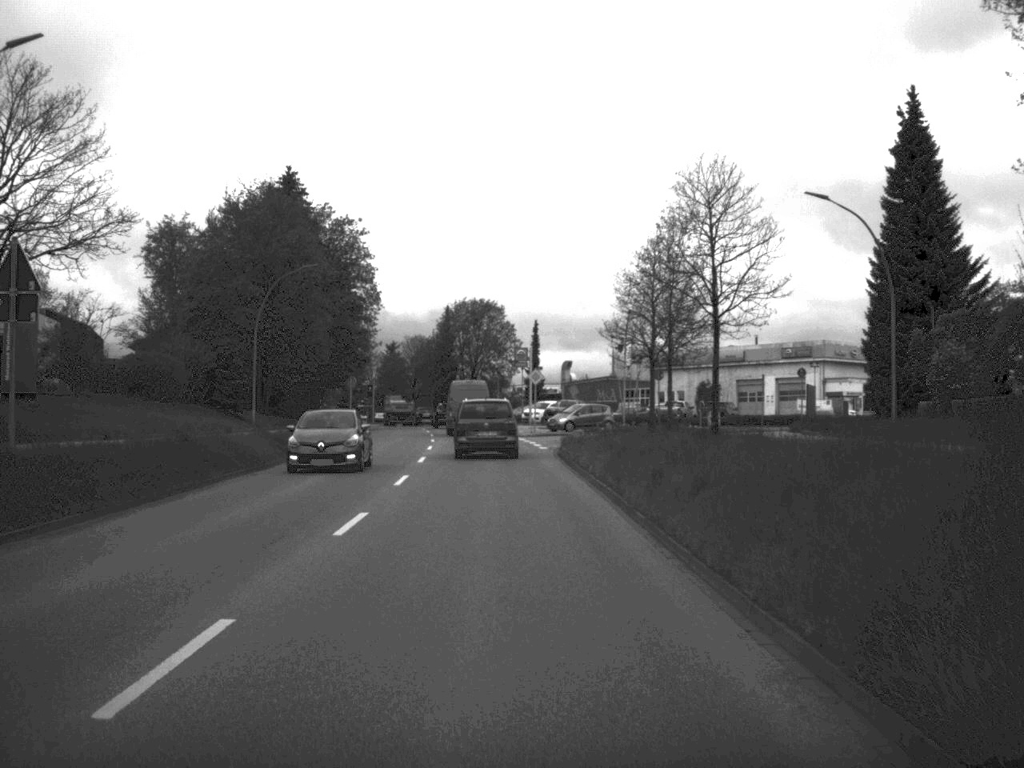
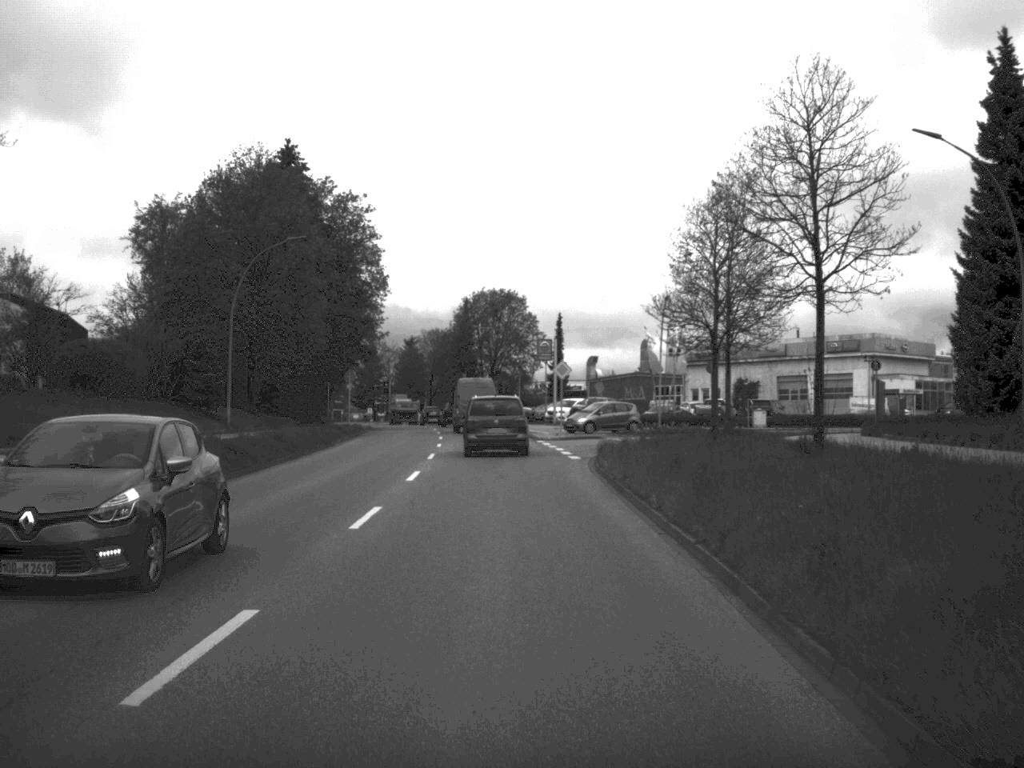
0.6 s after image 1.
(-0.1, +8.7) m; -1°
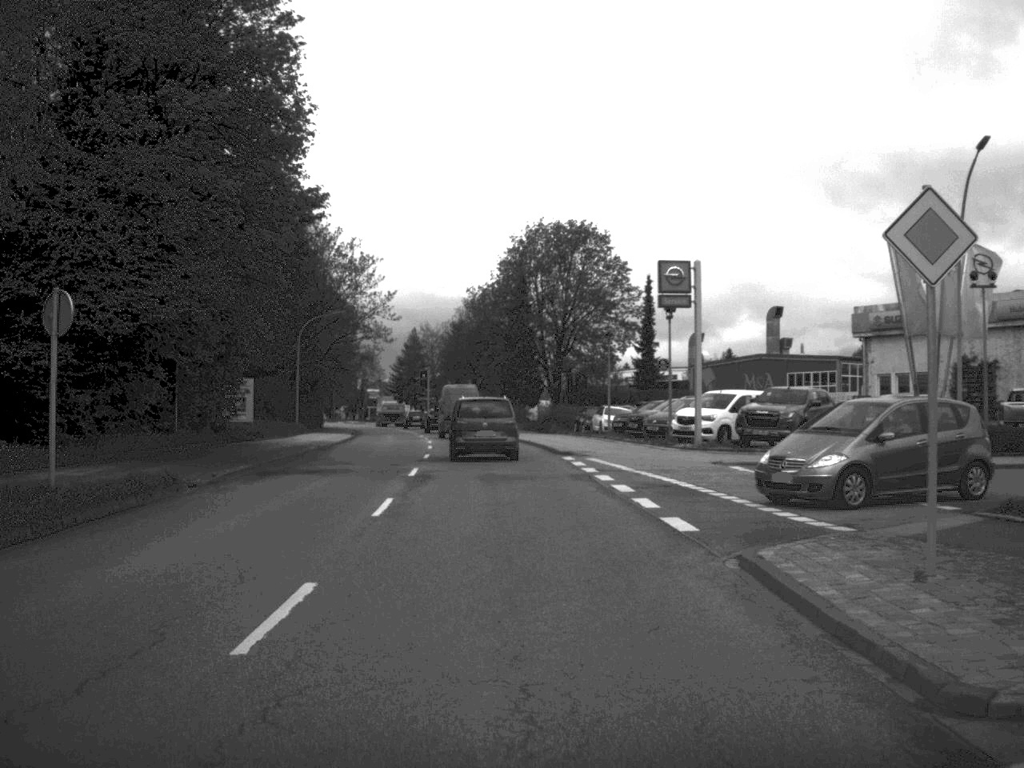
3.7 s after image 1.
(-1.2, +43.1) m; -3°
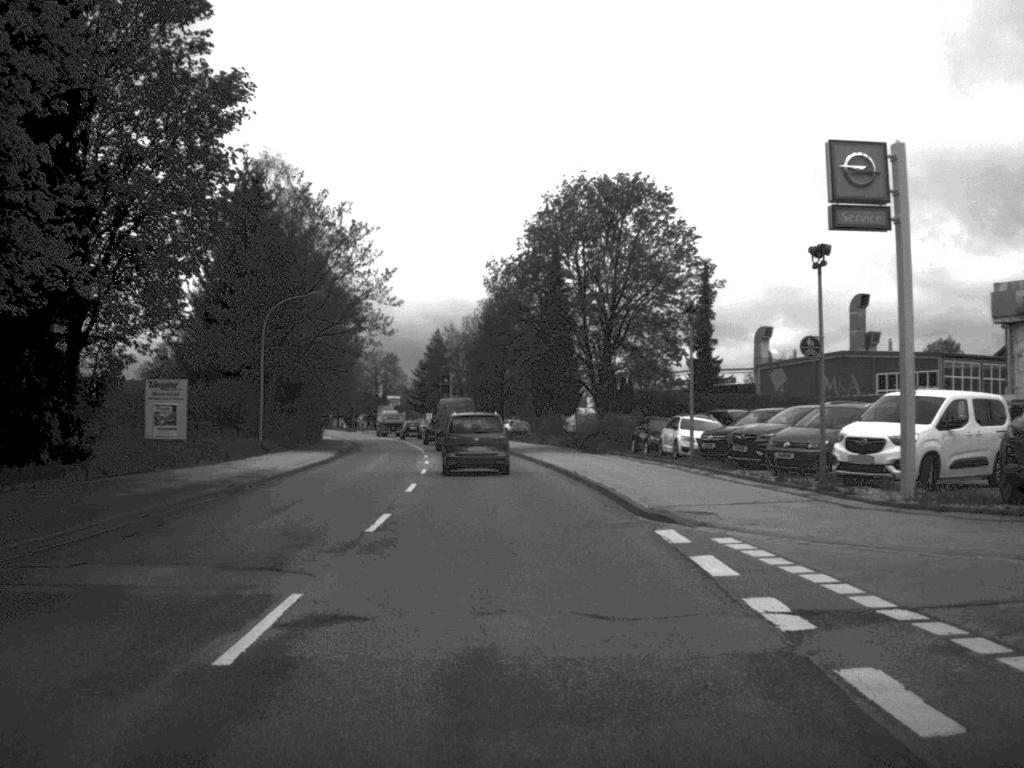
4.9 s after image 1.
(-0.2, +17.8) m; -1°
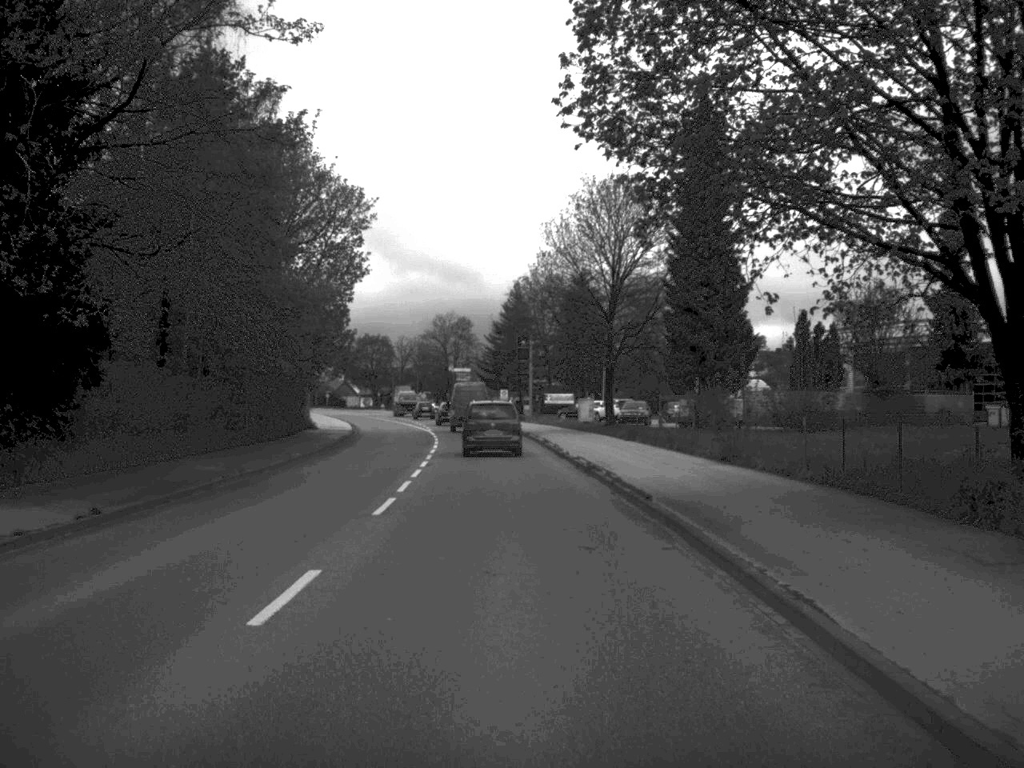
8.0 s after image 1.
(-1.5, +43.2) m; -4°
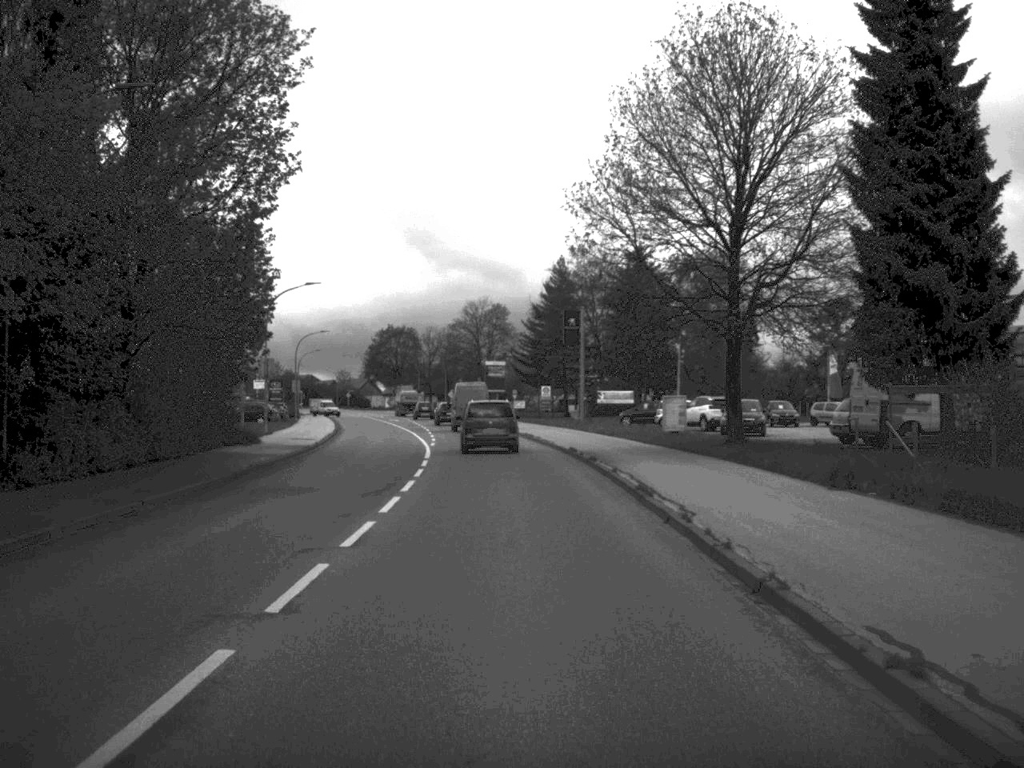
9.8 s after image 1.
(-0.5, +26.0) m; -2°
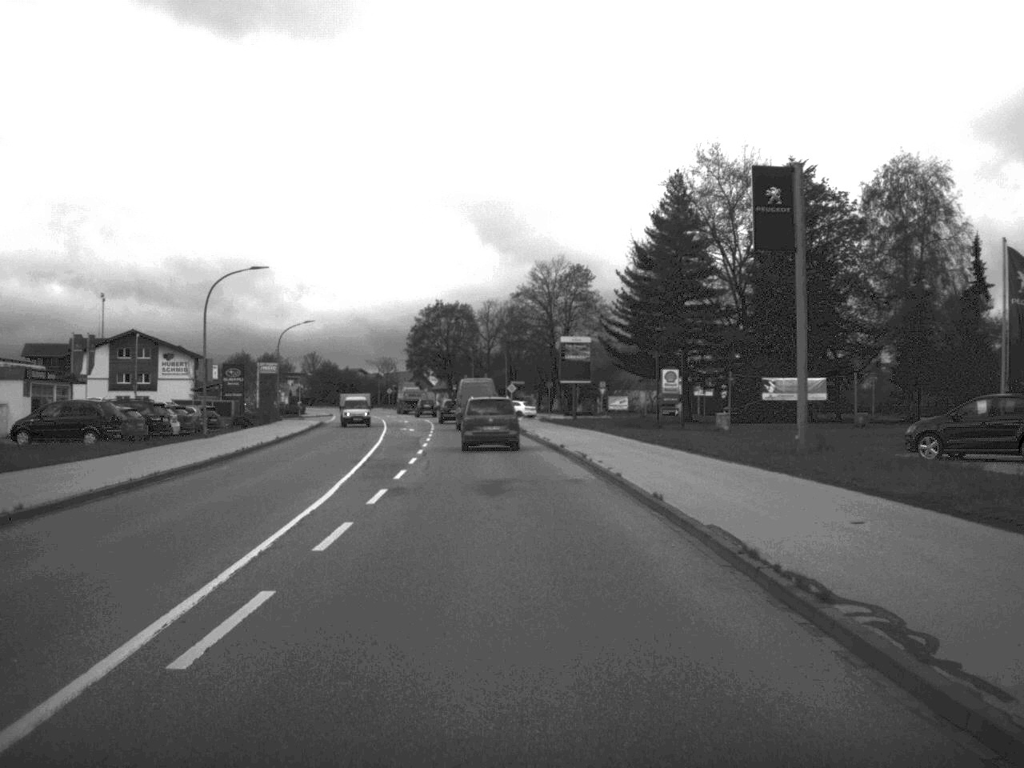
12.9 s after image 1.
(-1.3, +45.3) m; -4°
